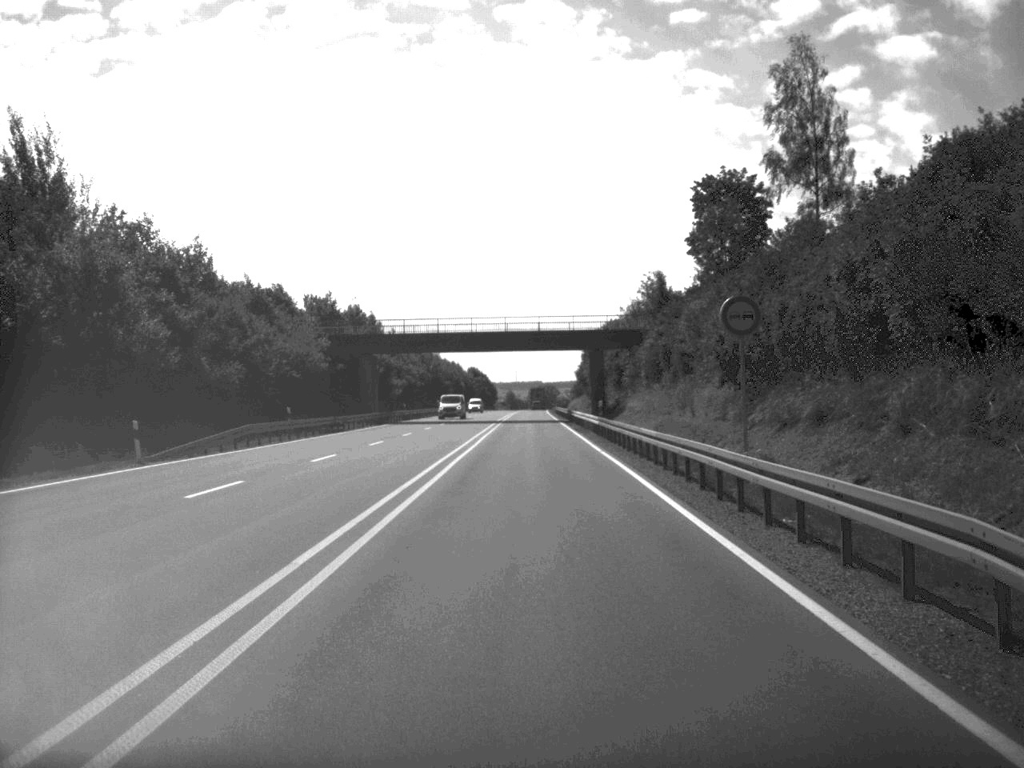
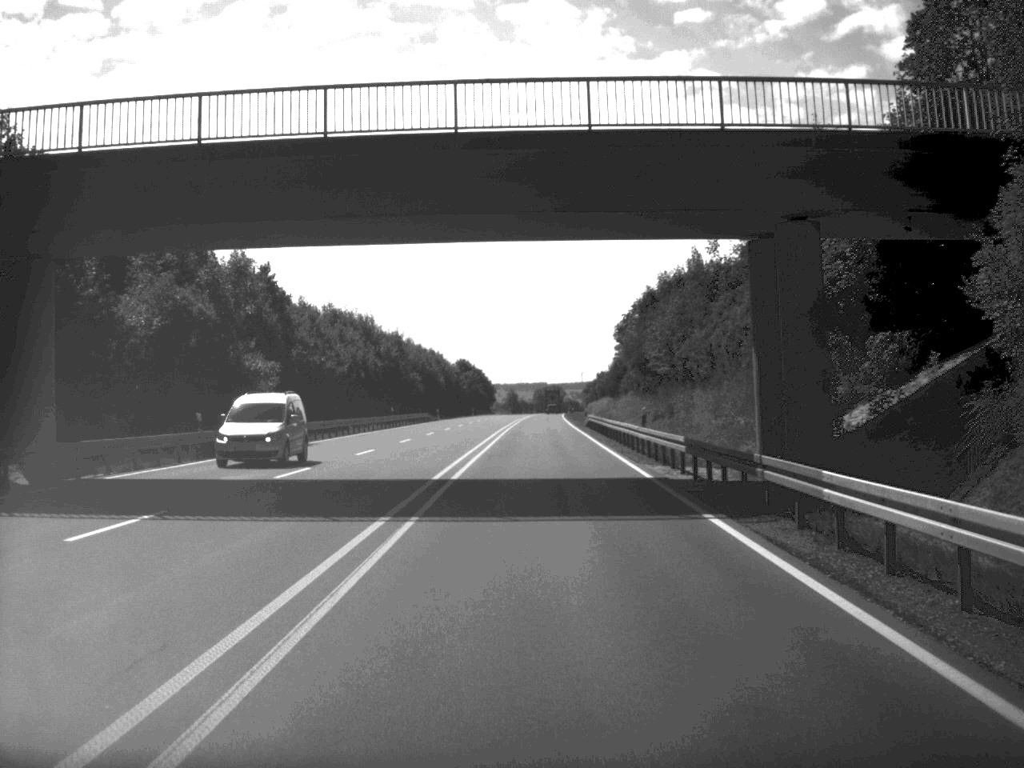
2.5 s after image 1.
(-0.2, +65.5) m; 0°
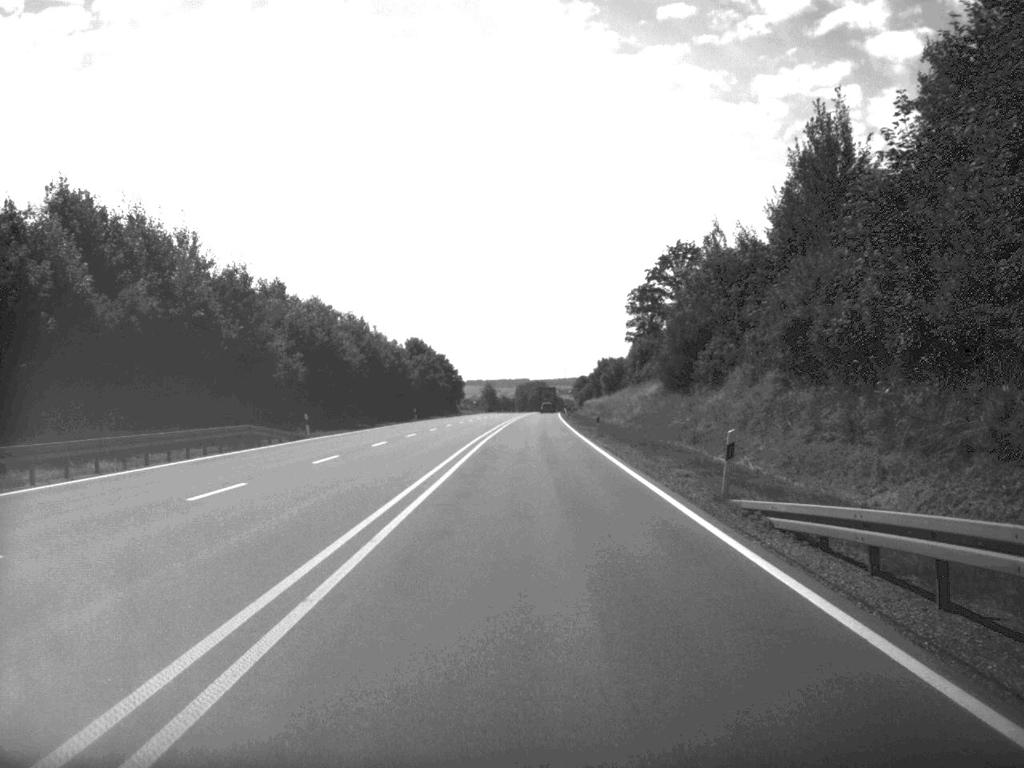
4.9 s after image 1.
(+0.4, +65.2) m; +1°
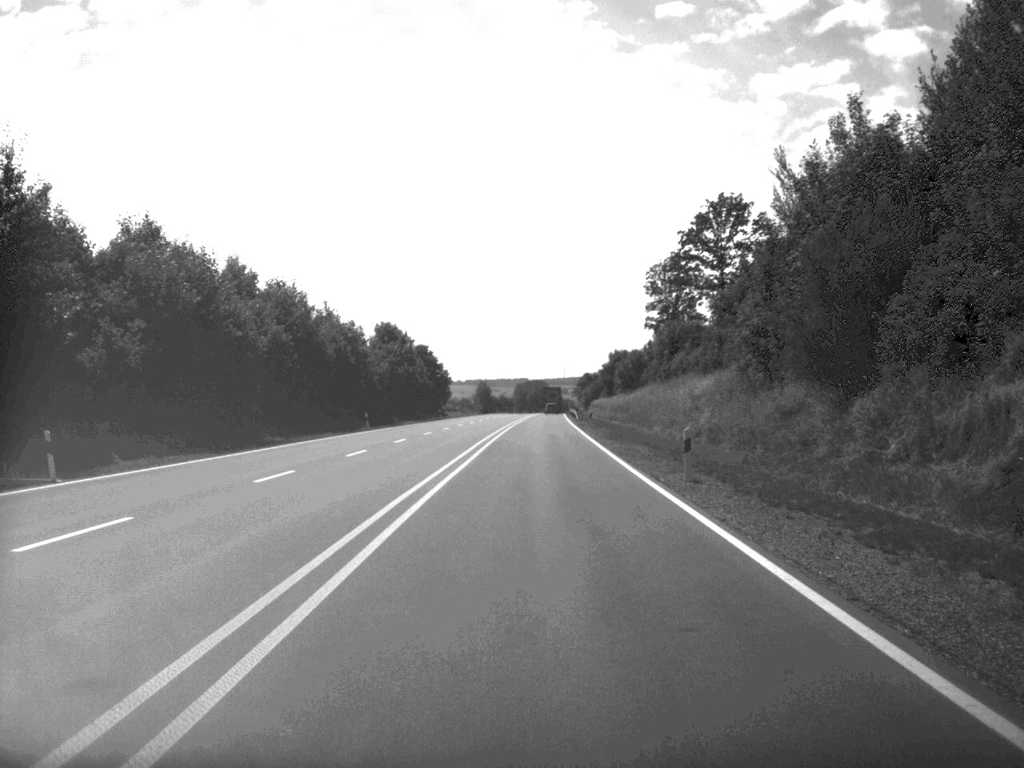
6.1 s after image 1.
(0.0, +31.1) m; 0°
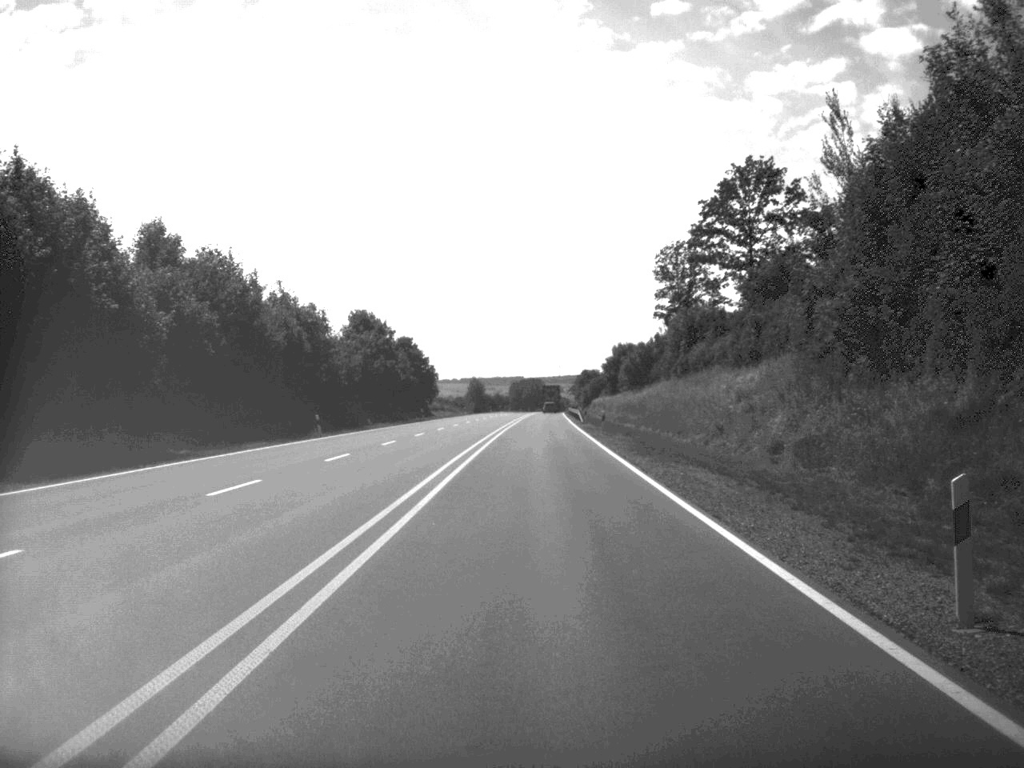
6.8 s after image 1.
(0.0, +15.7) m; 0°
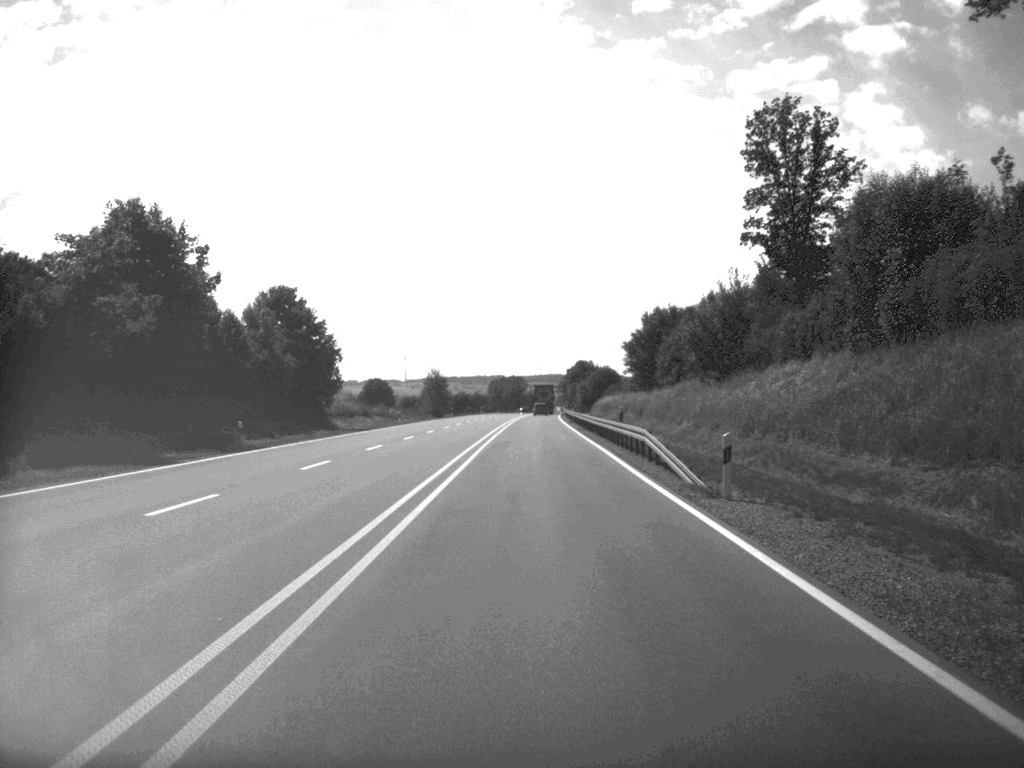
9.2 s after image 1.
(+0.3, +62.6) m; +1°
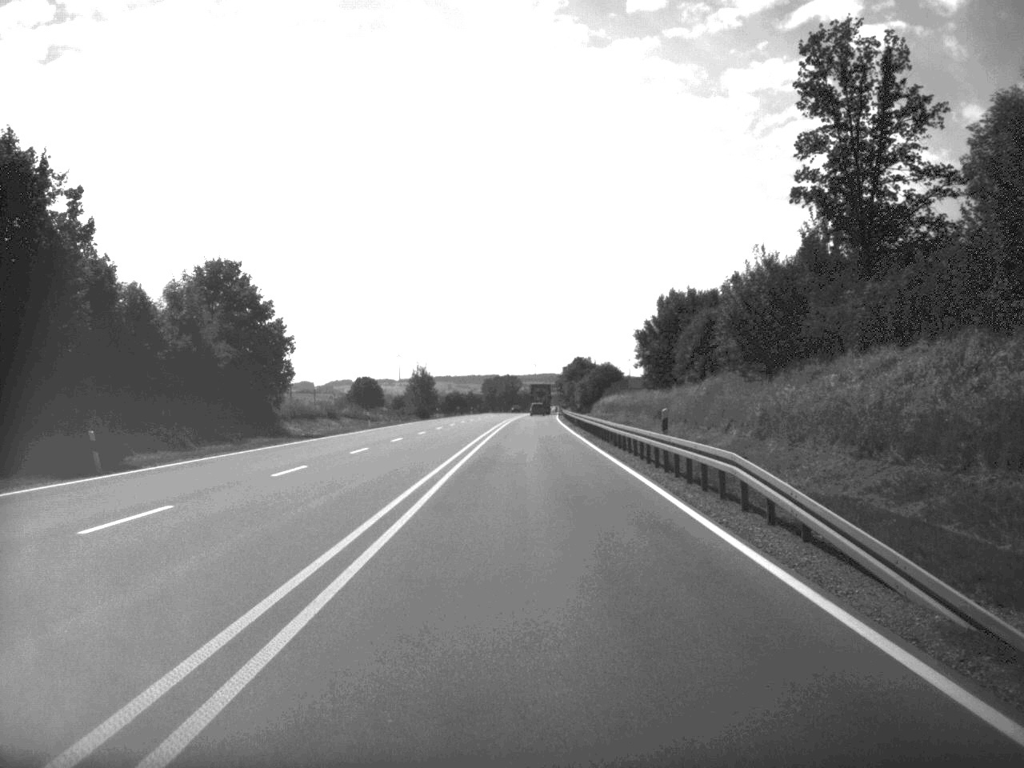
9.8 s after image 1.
(0.0, +14.7) m; 0°
